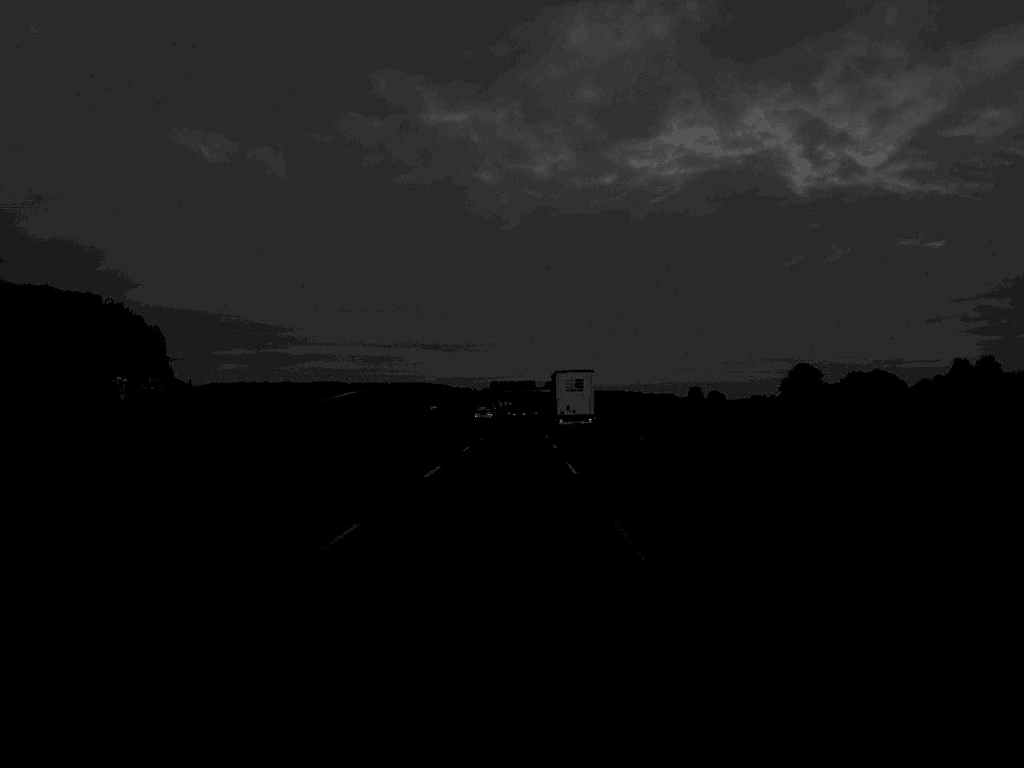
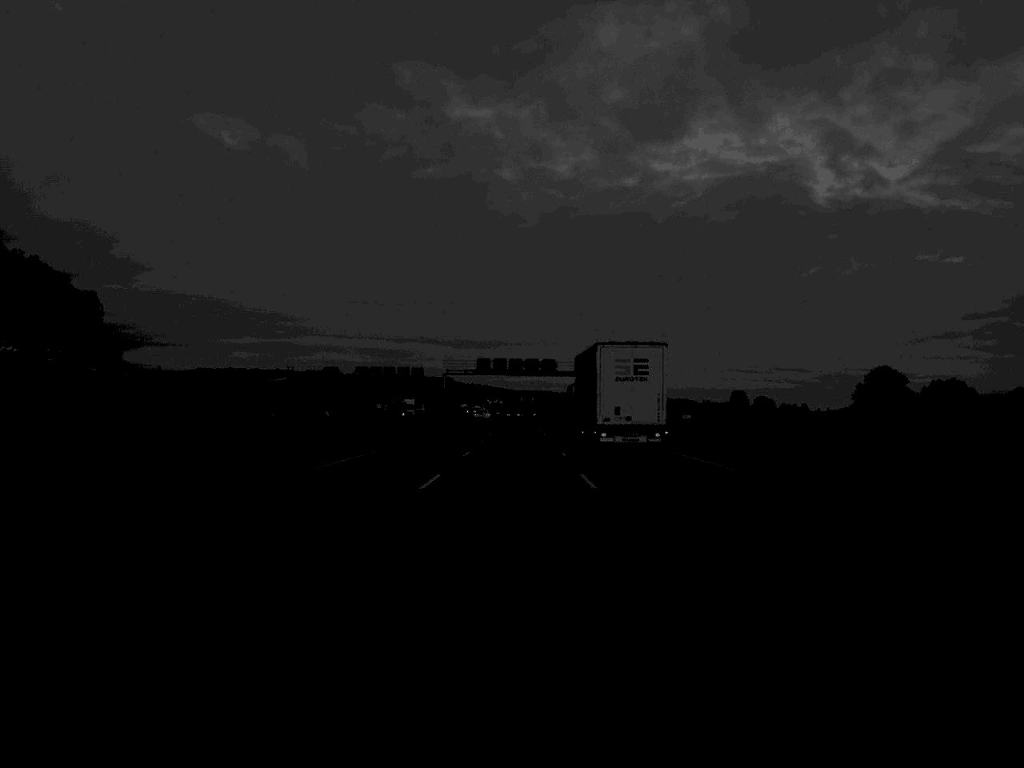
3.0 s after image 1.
(-0.3, +110.7) m; 0°
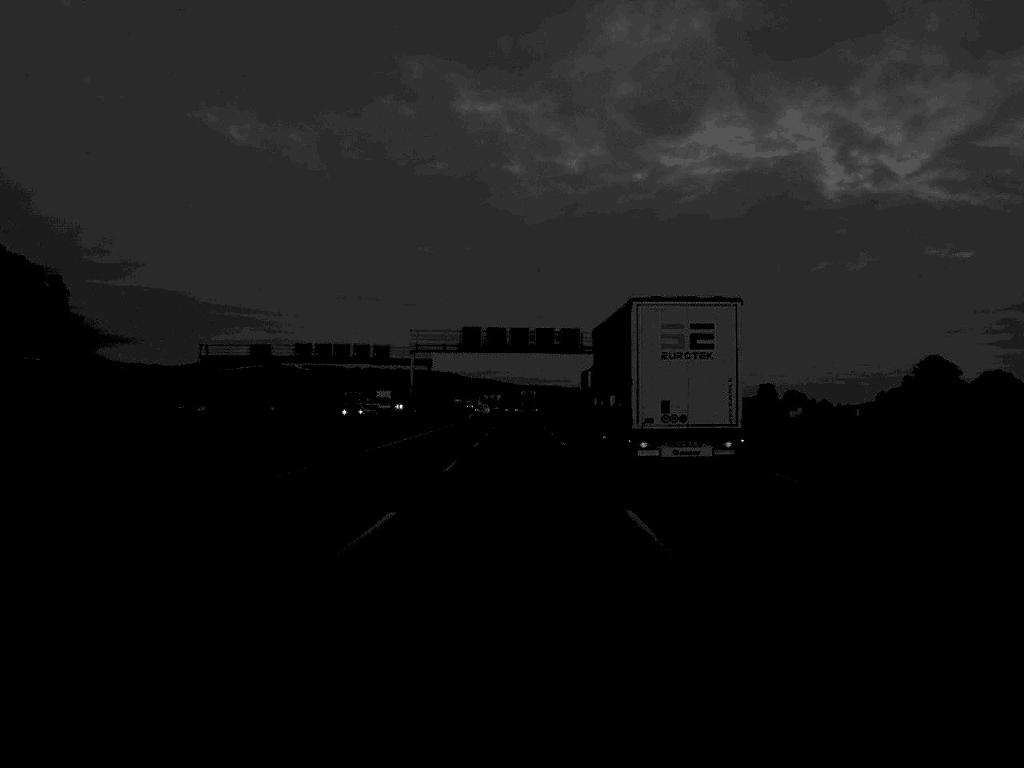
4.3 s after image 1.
(-0.1, +47.8) m; 0°
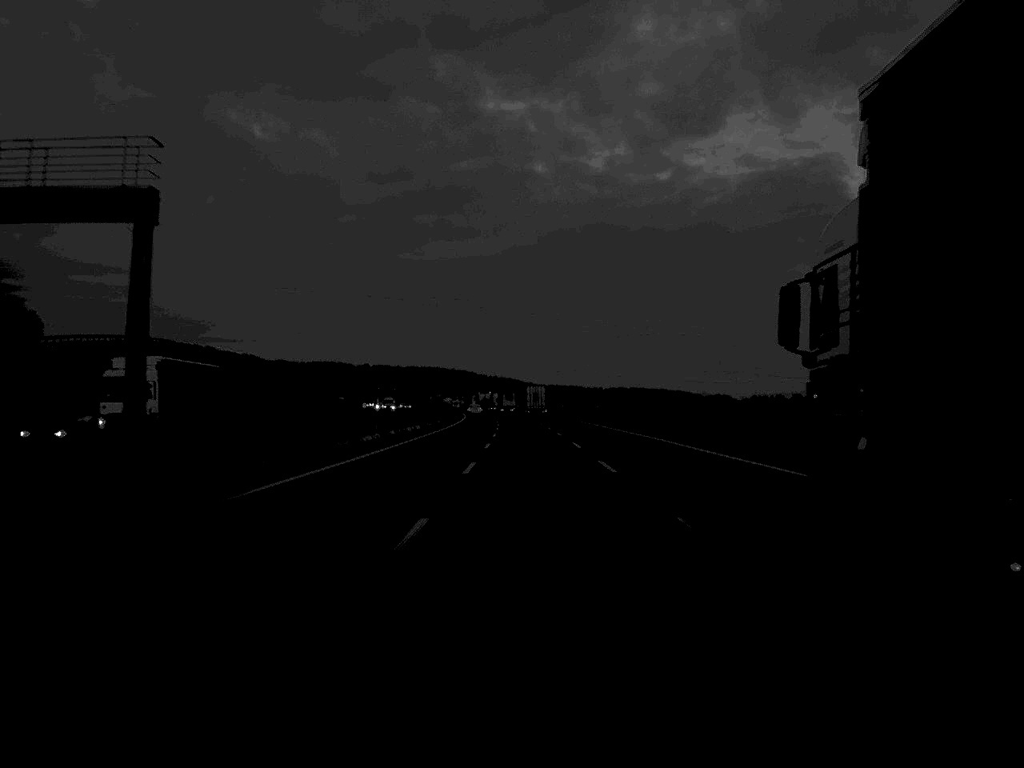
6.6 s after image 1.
(-0.7, +89.4) m; -1°
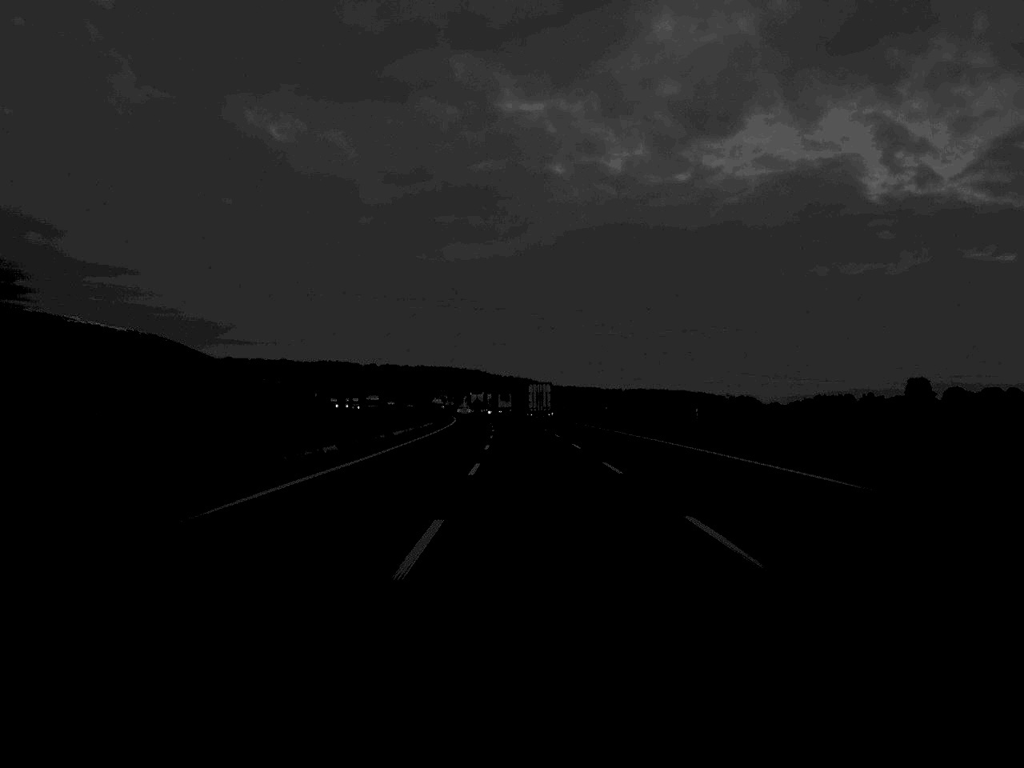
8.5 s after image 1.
(-0.4, +70.5) m; -1°
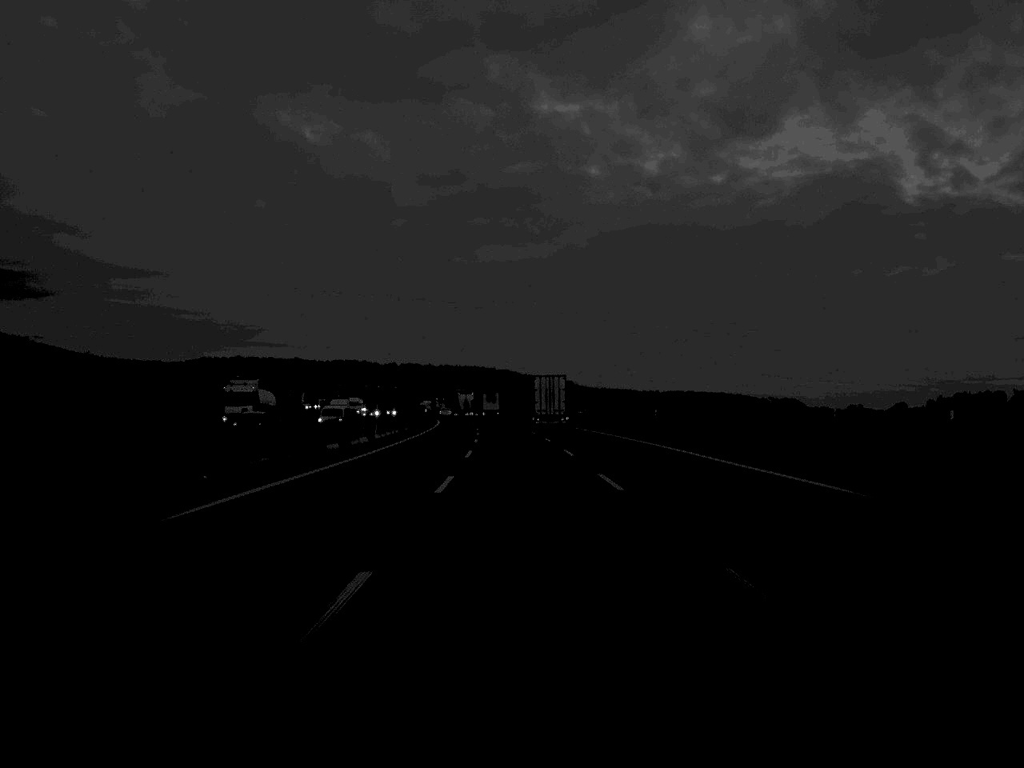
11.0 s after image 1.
(-0.9, +93.6) m; -1°
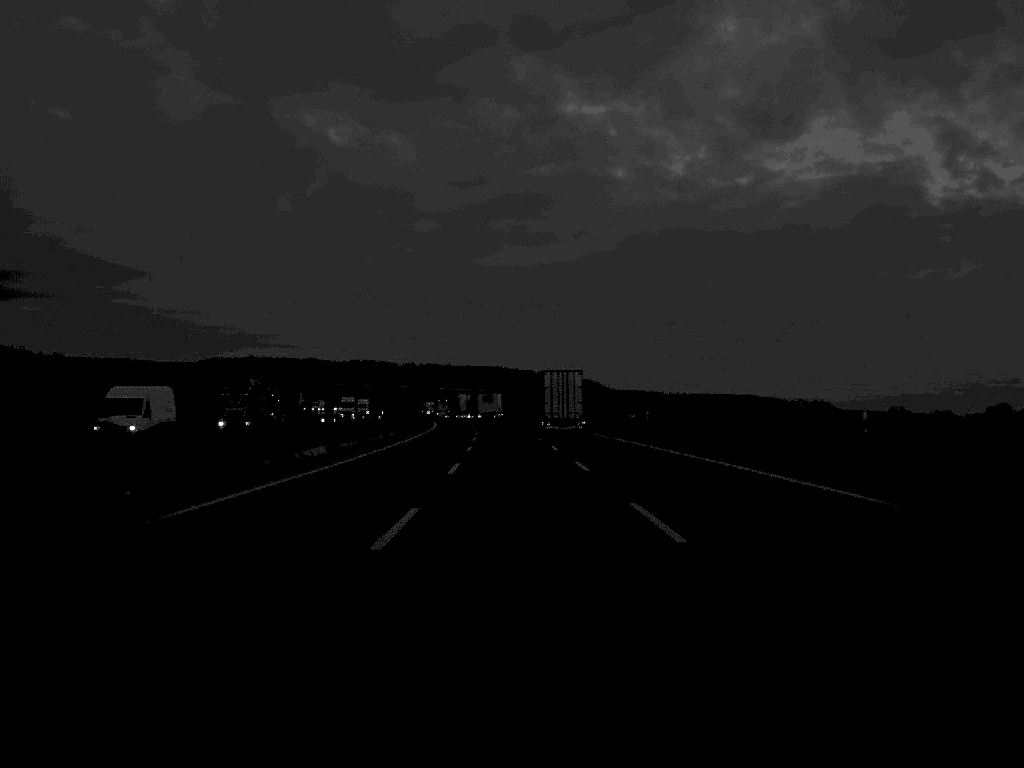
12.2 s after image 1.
(-0.4, +45.1) m; -1°
